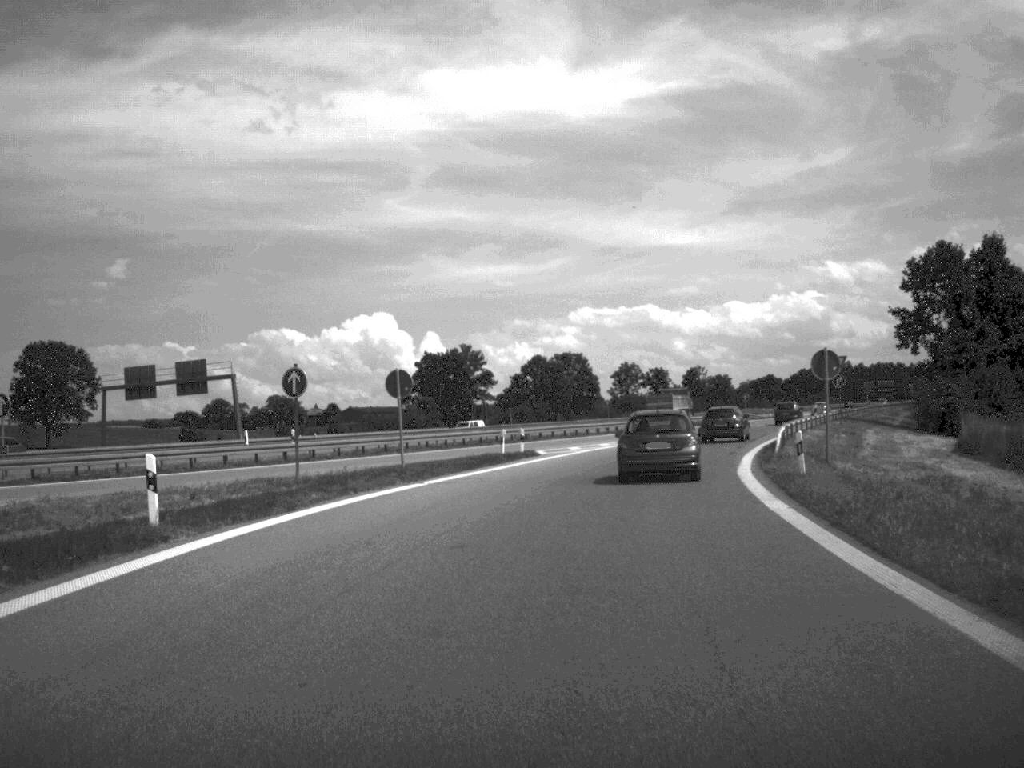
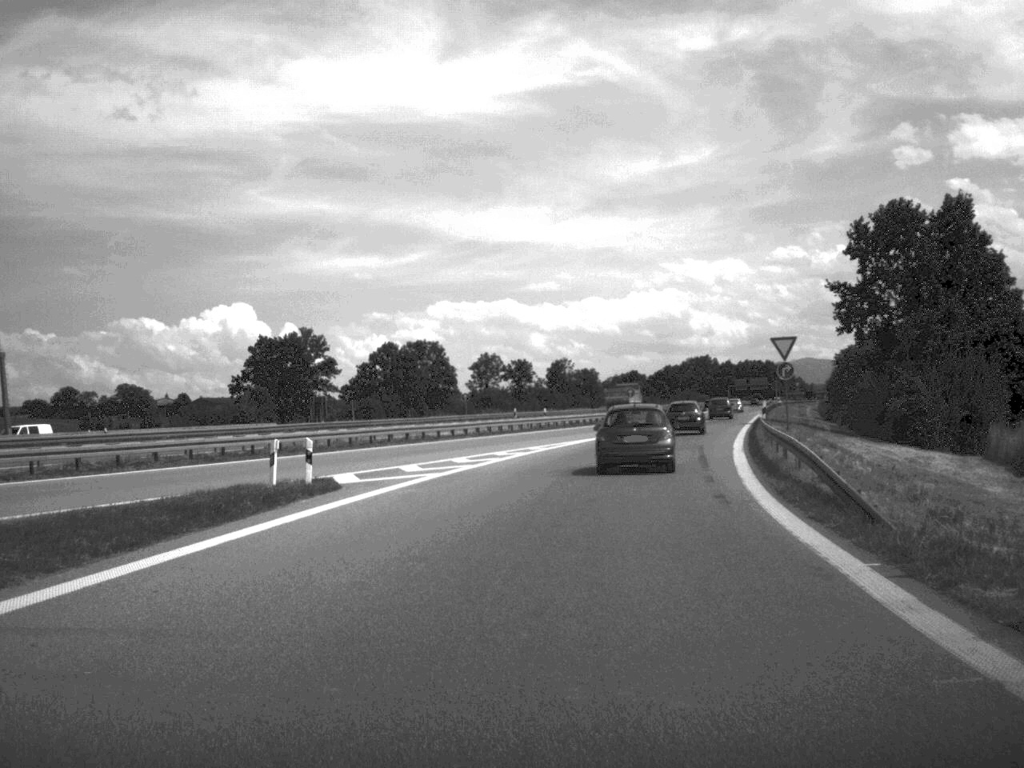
(+1.1, +20.7) m; +6°
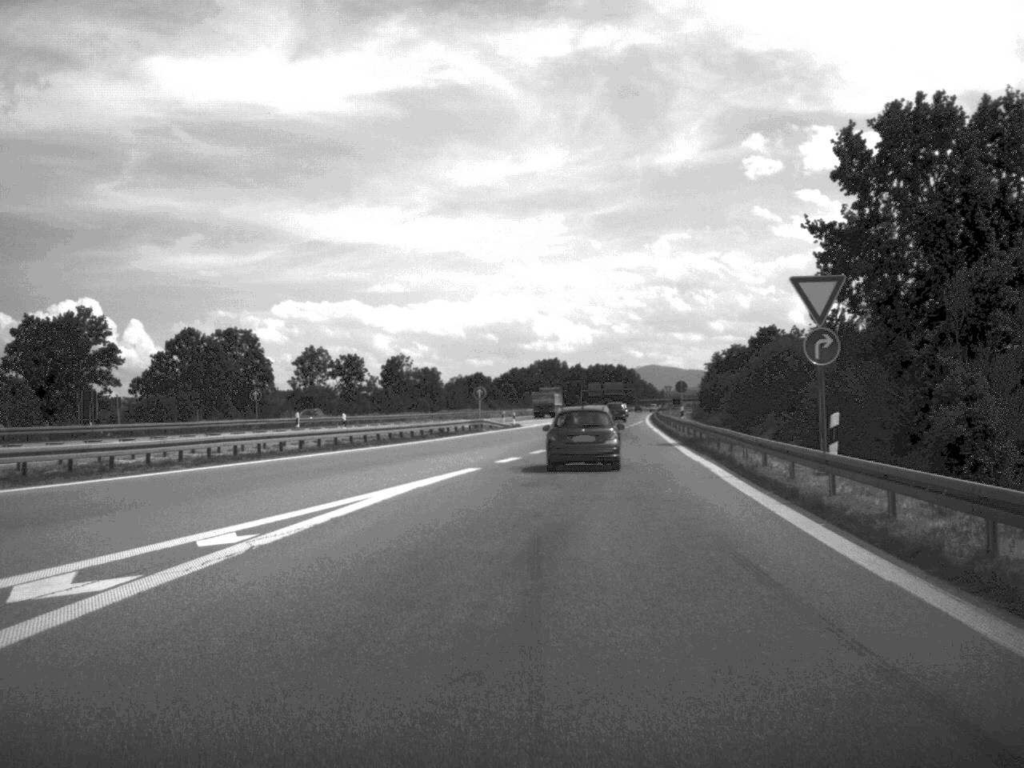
(+1.9, +29.2) m; +7°
